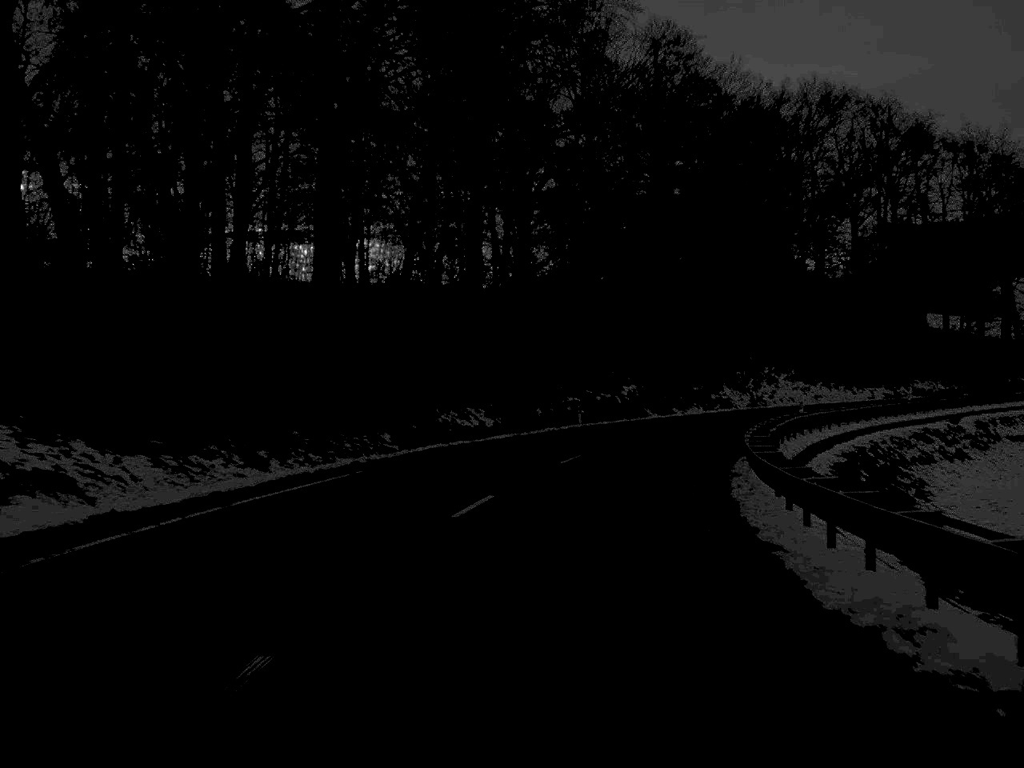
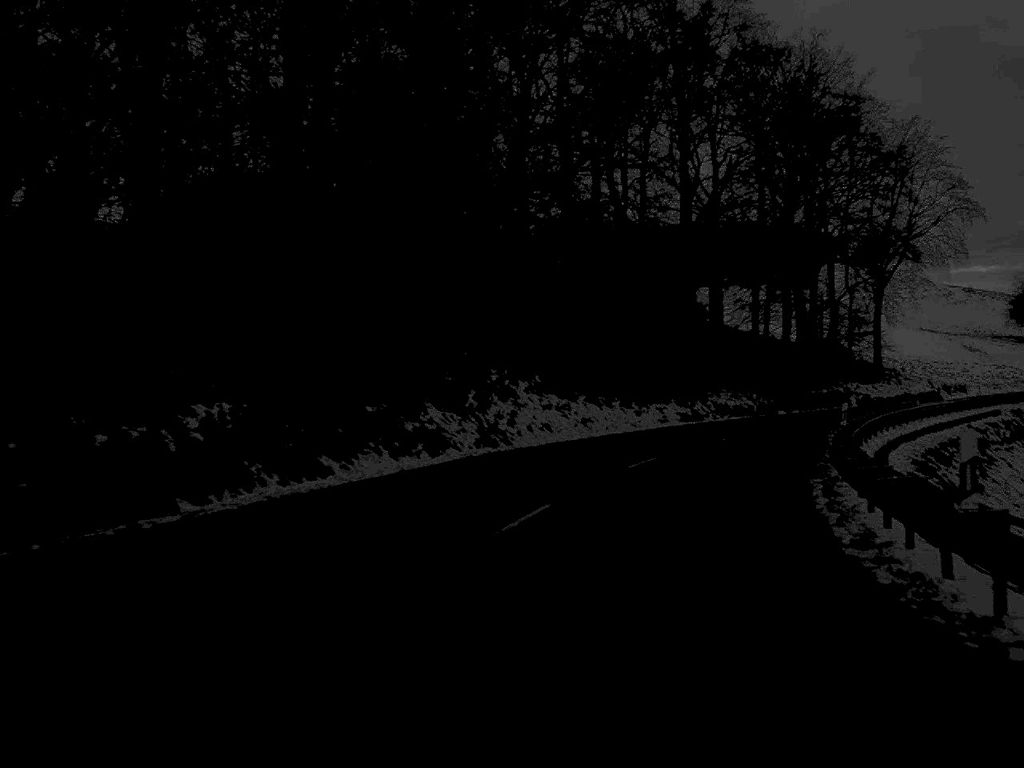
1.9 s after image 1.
(+4.3, +36.3) m; +16°
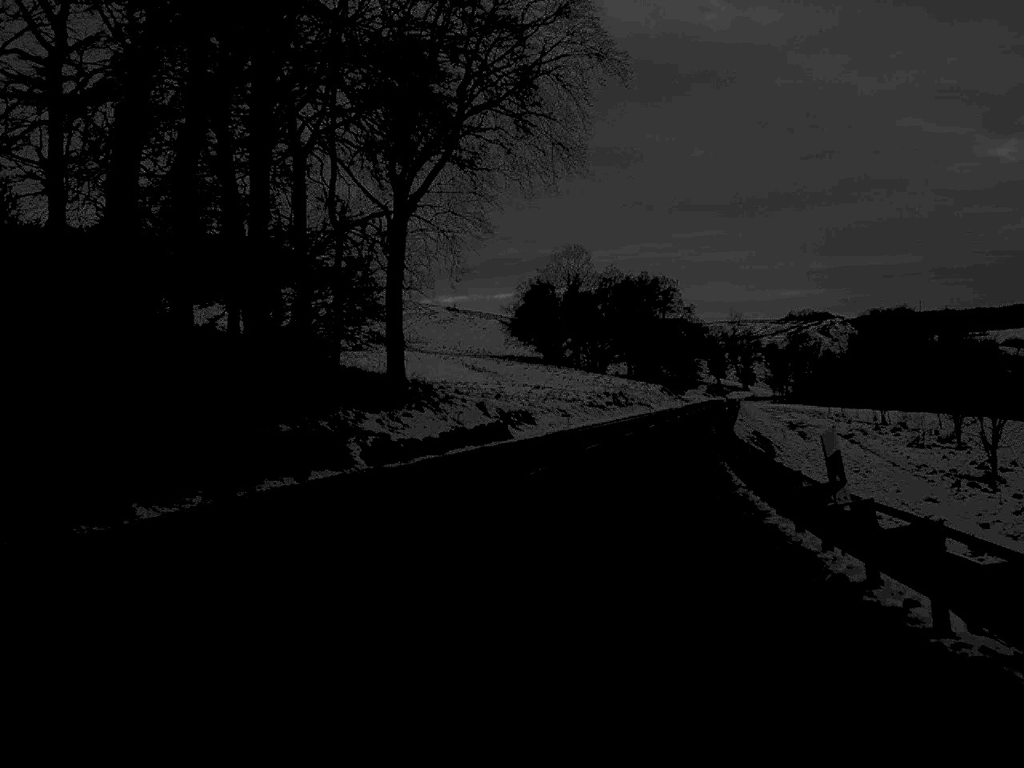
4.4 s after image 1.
(+10.6, +45.8) m; +24°
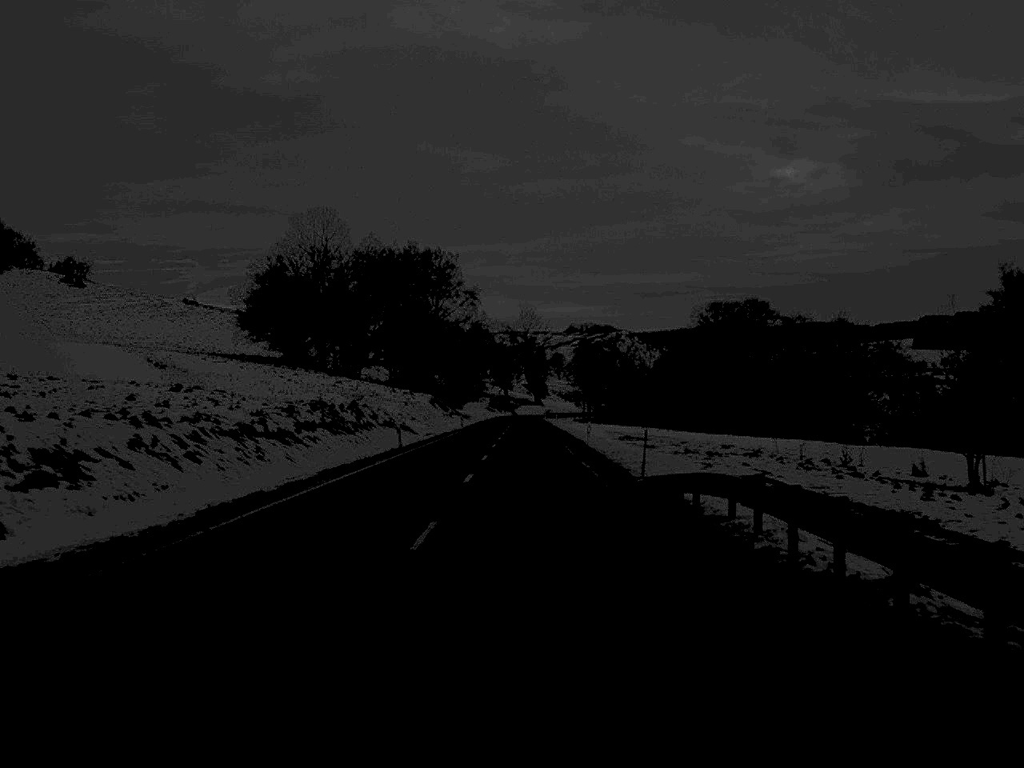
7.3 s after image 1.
(+6.4, +58.4) m; +10°
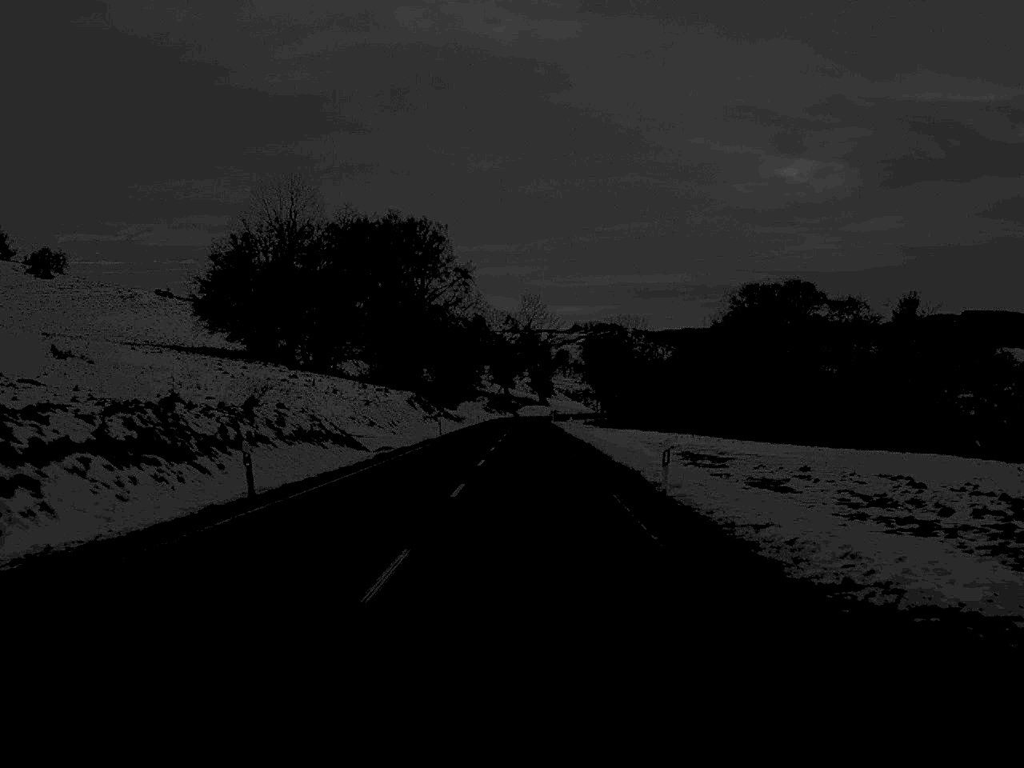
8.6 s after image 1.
(0.0, +27.6) m; 0°
